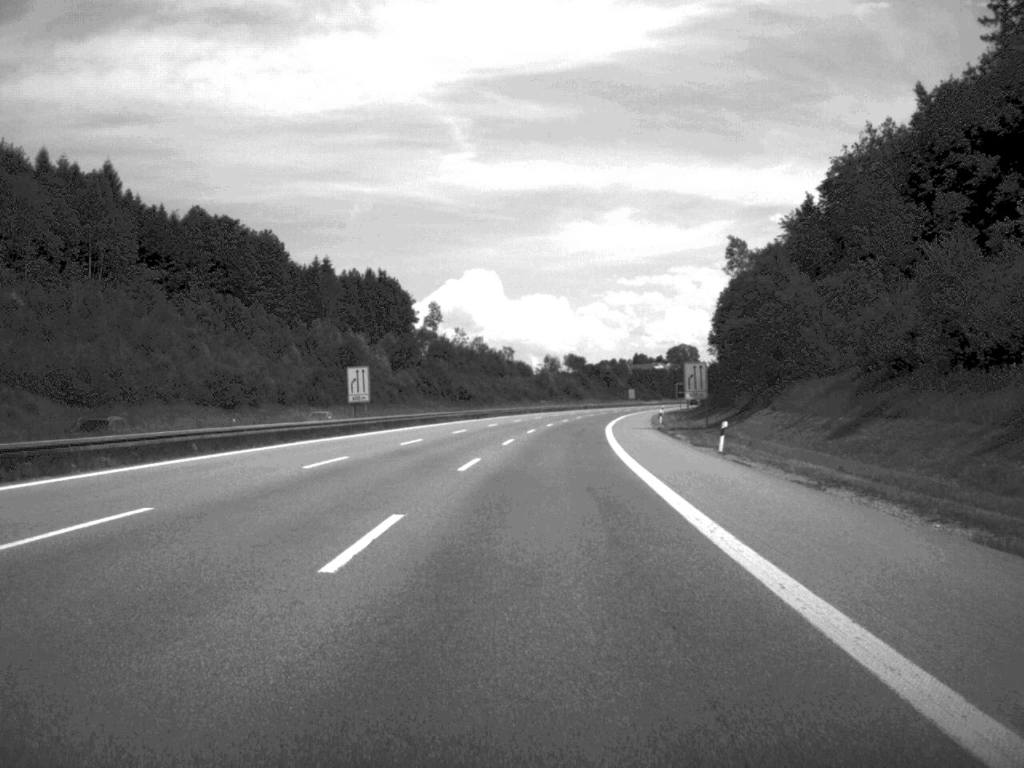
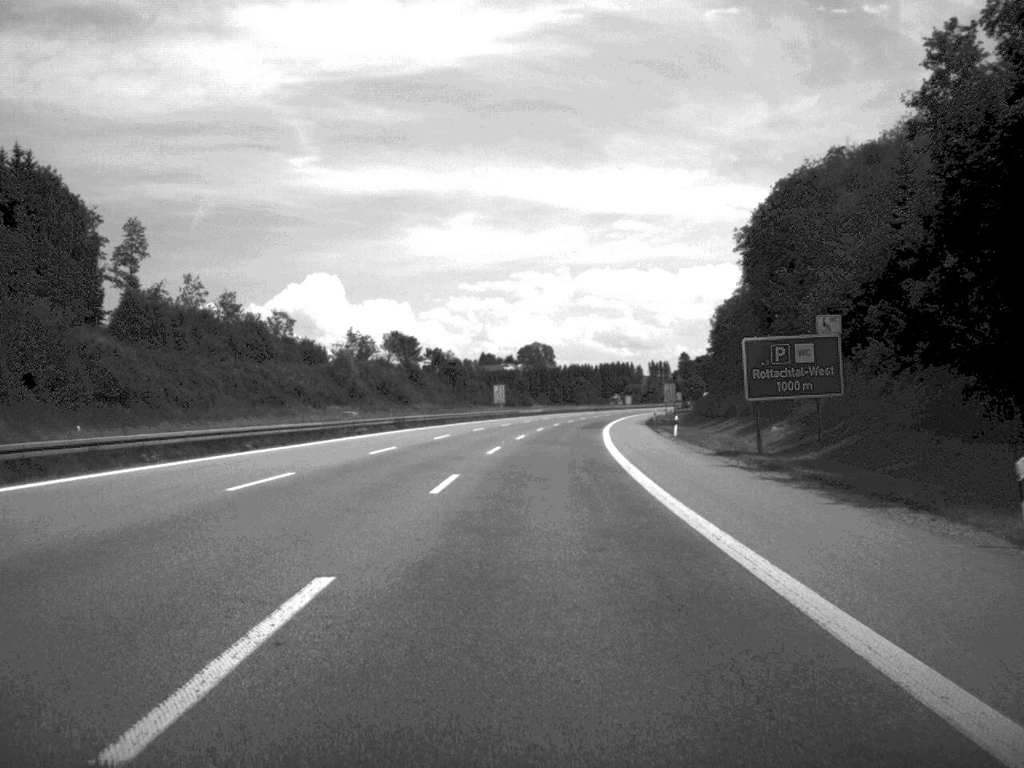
(+7.9, +126.1) m; +7°
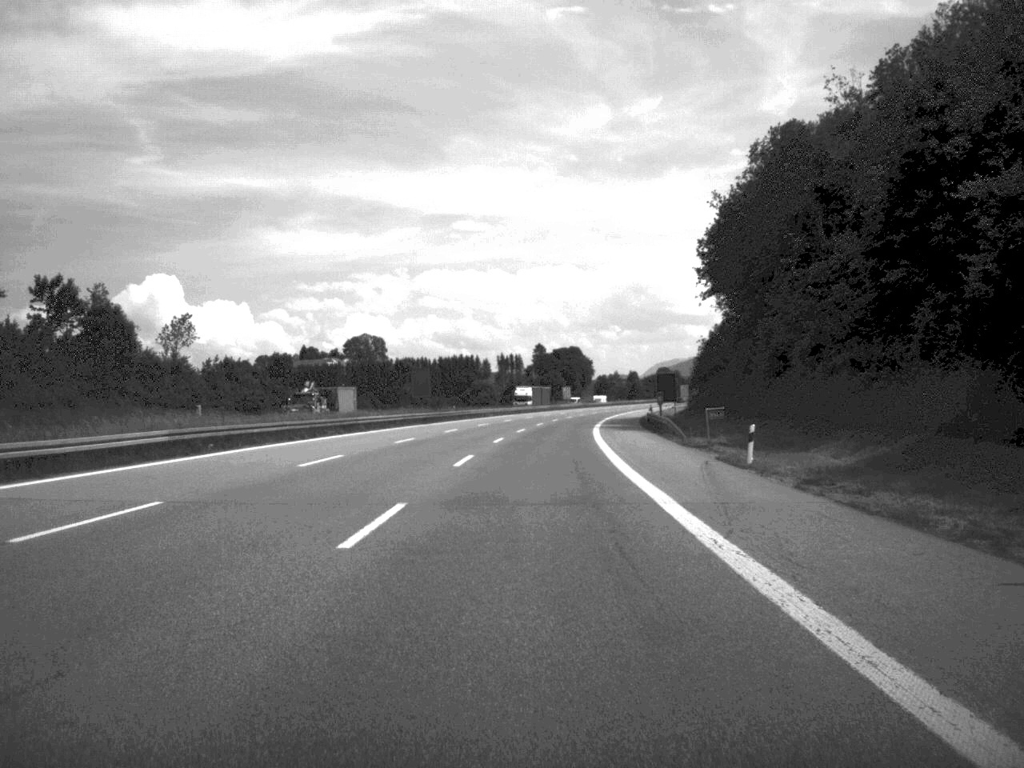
(+8.0, +129.3) m; +7°
